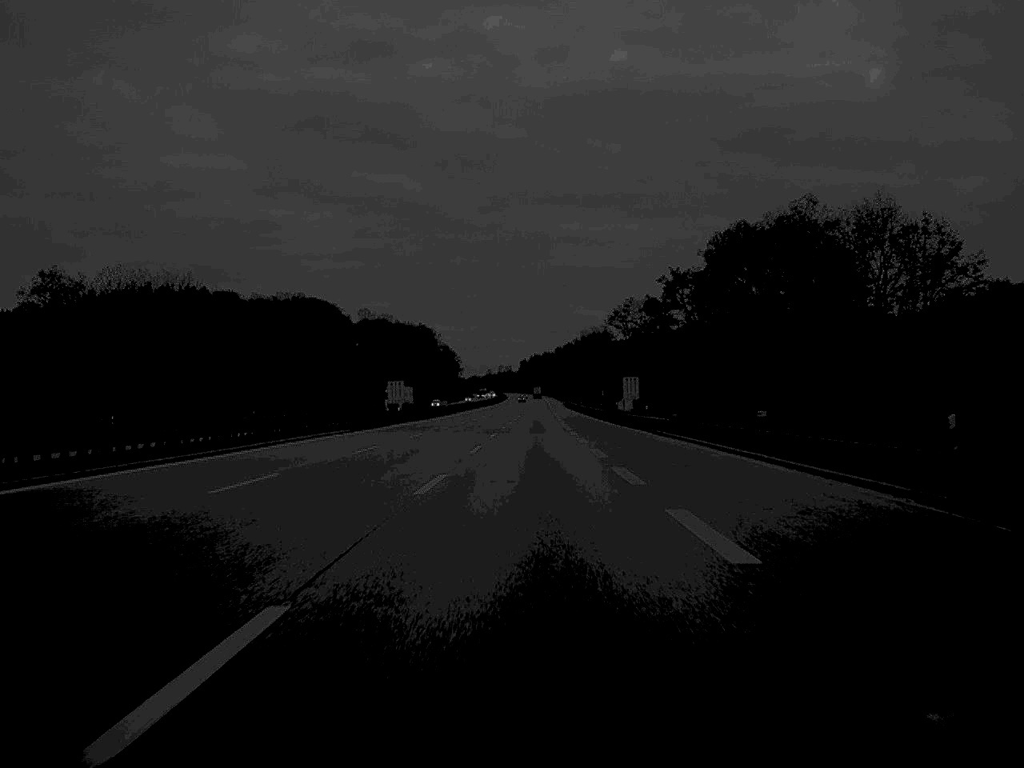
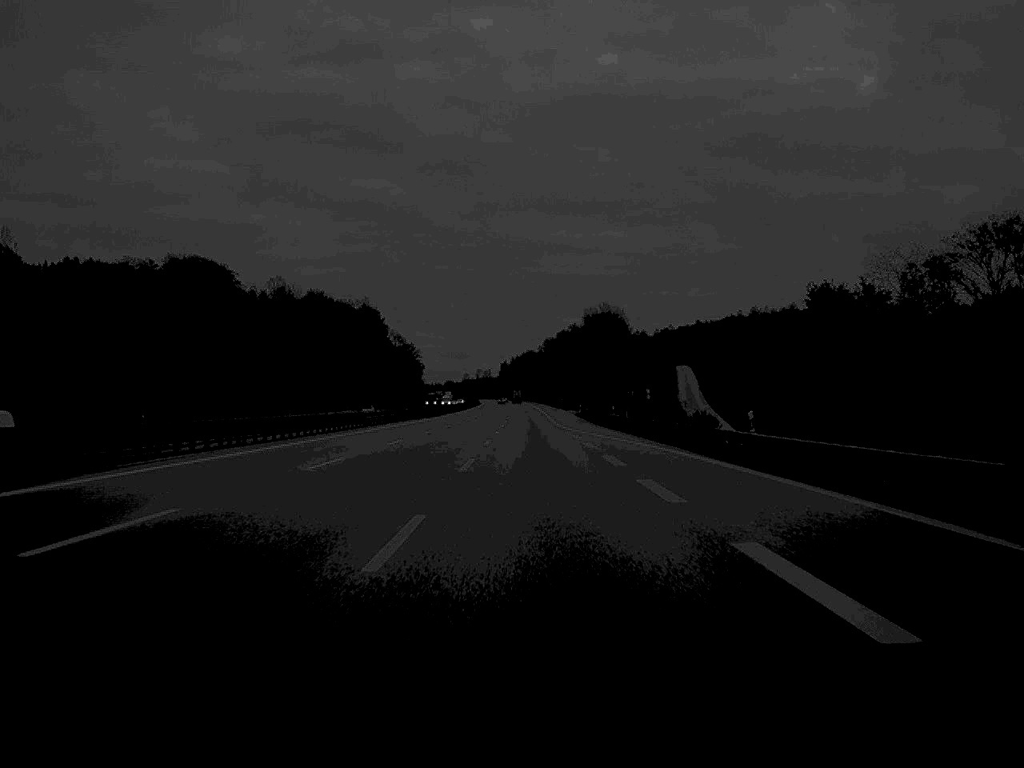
(+0.7, +134.6) m; +1°
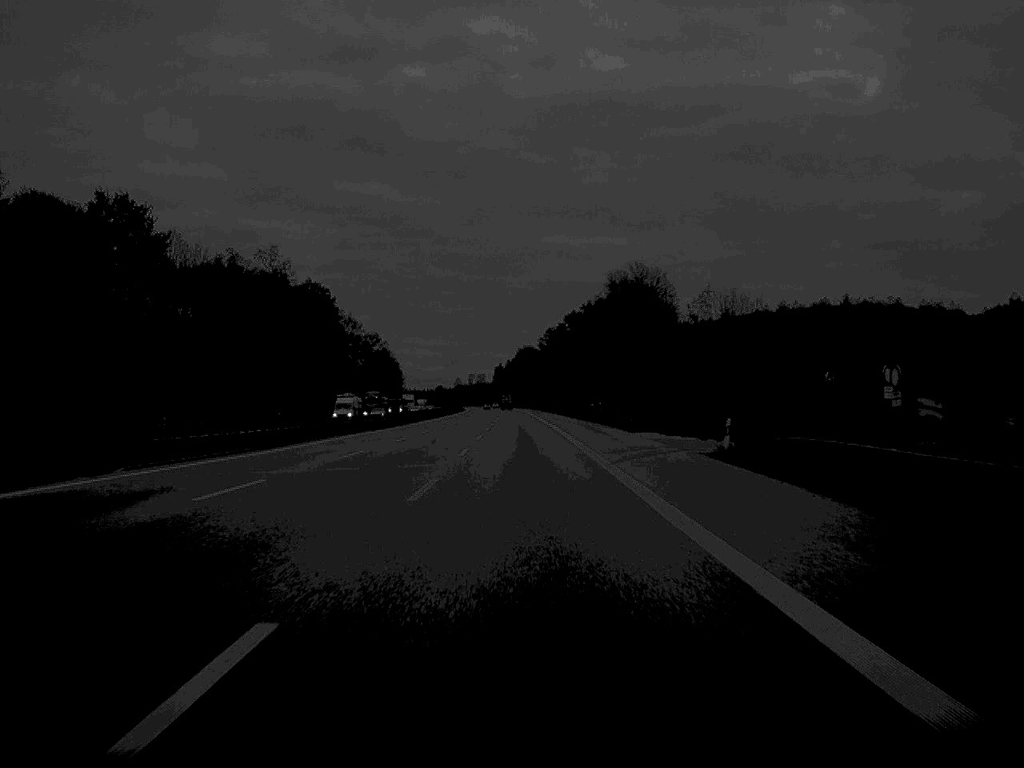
(+0.1, +98.3) m; 0°
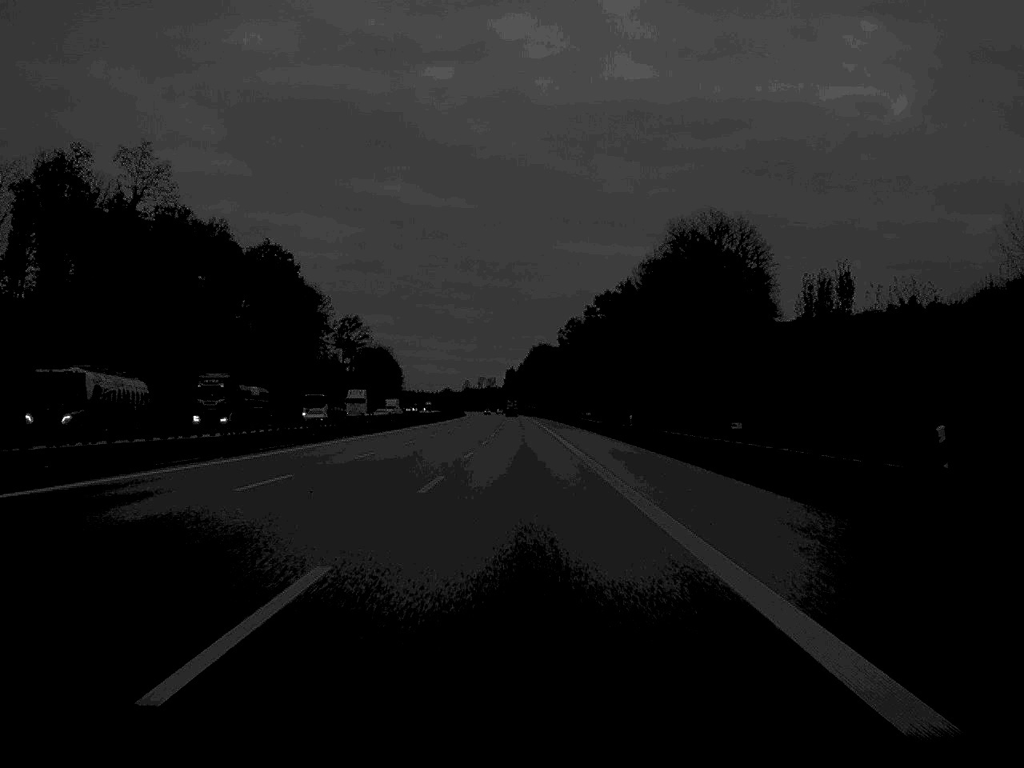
(-0.3, +68.0) m; -1°
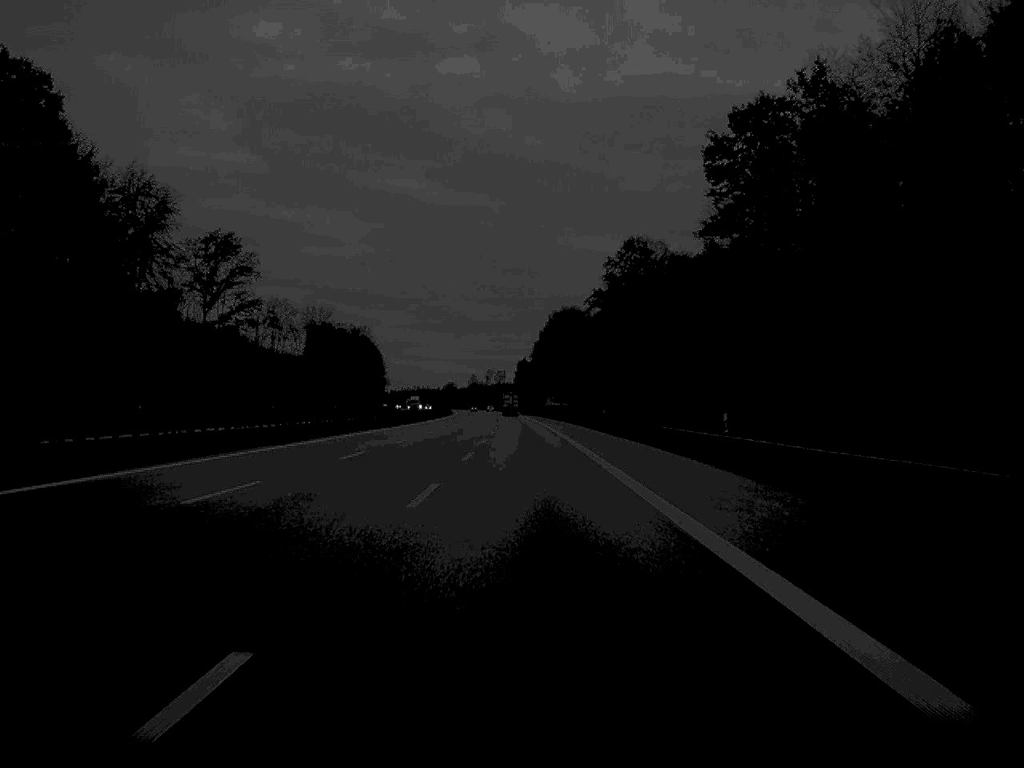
(-0.6, +130.1) m; -1°
